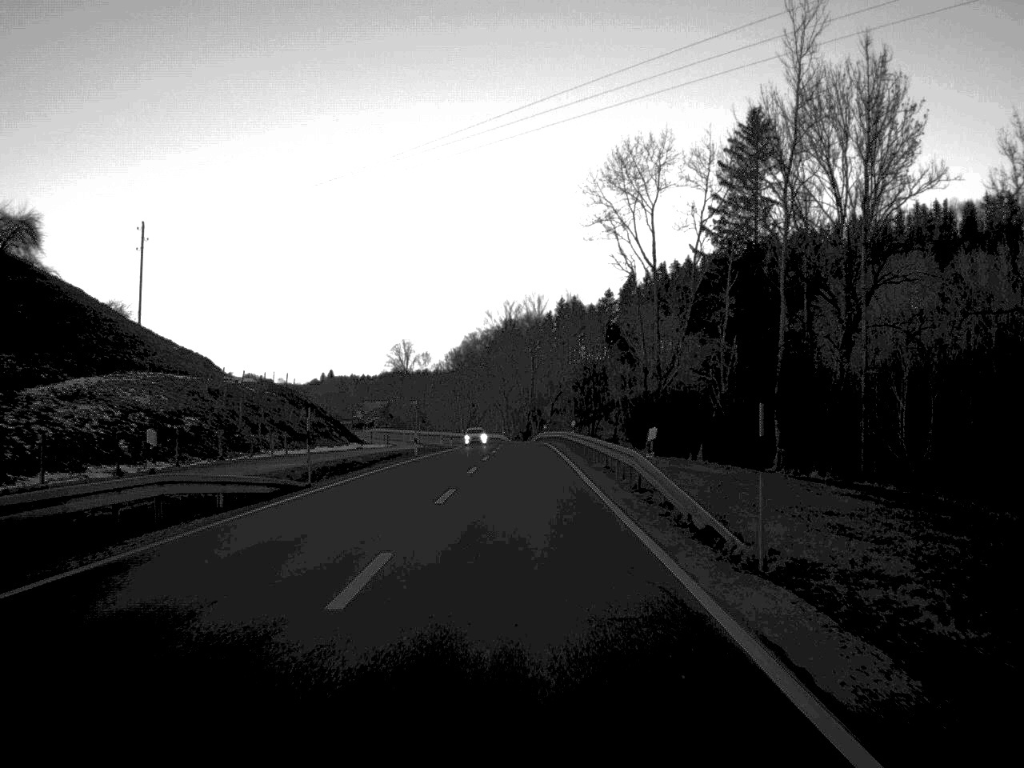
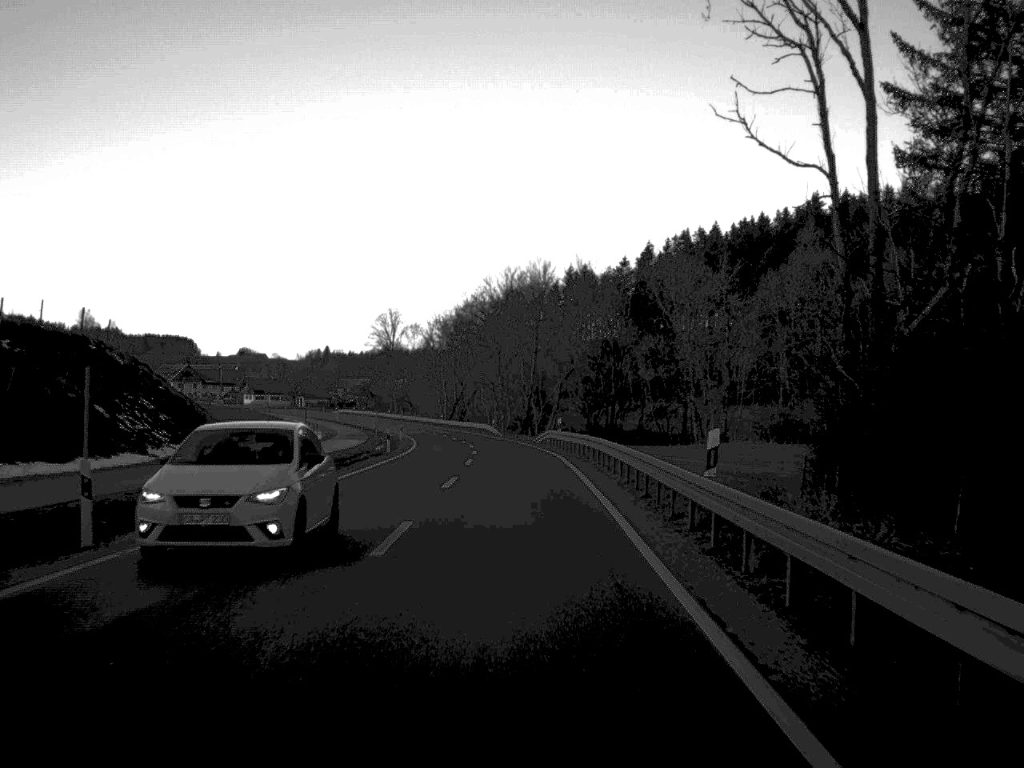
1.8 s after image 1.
(+0.1, +44.4) m; 0°
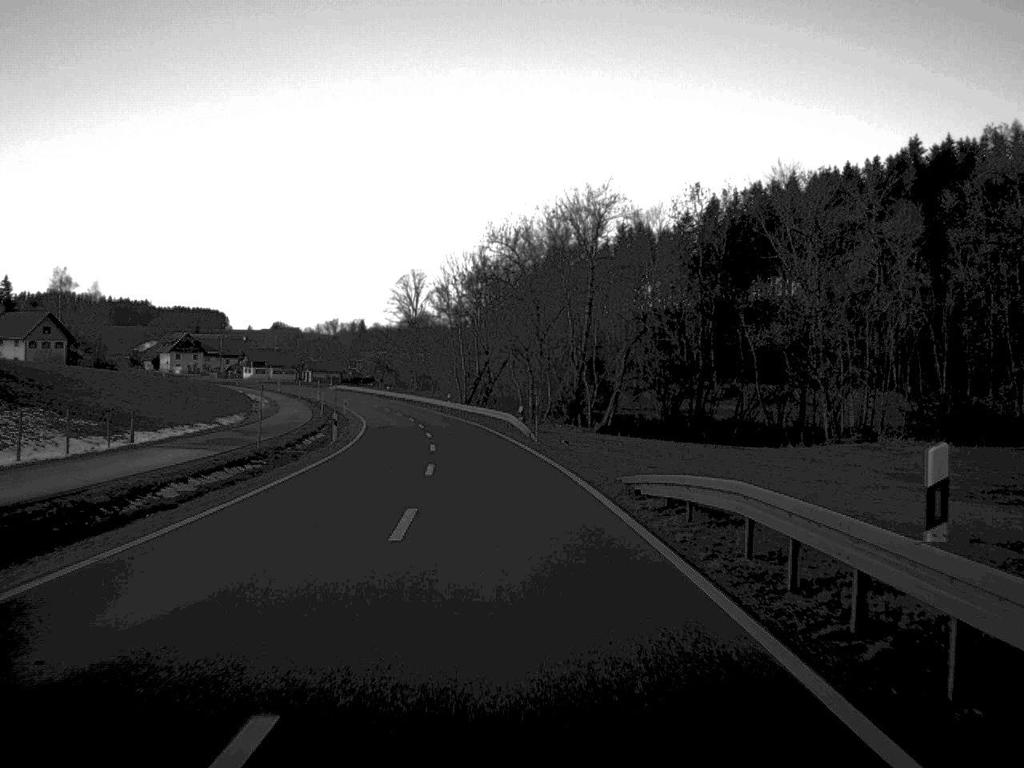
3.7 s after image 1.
(-0.6, +47.0) m; -2°
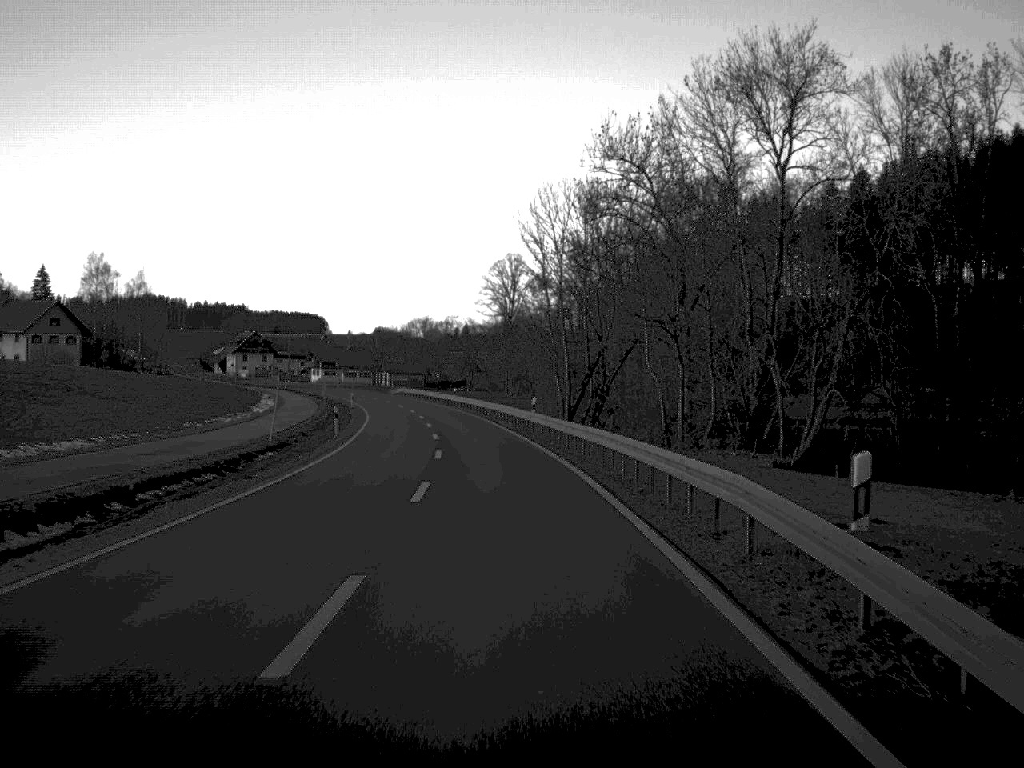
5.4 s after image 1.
(-1.7, +43.2) m; -5°
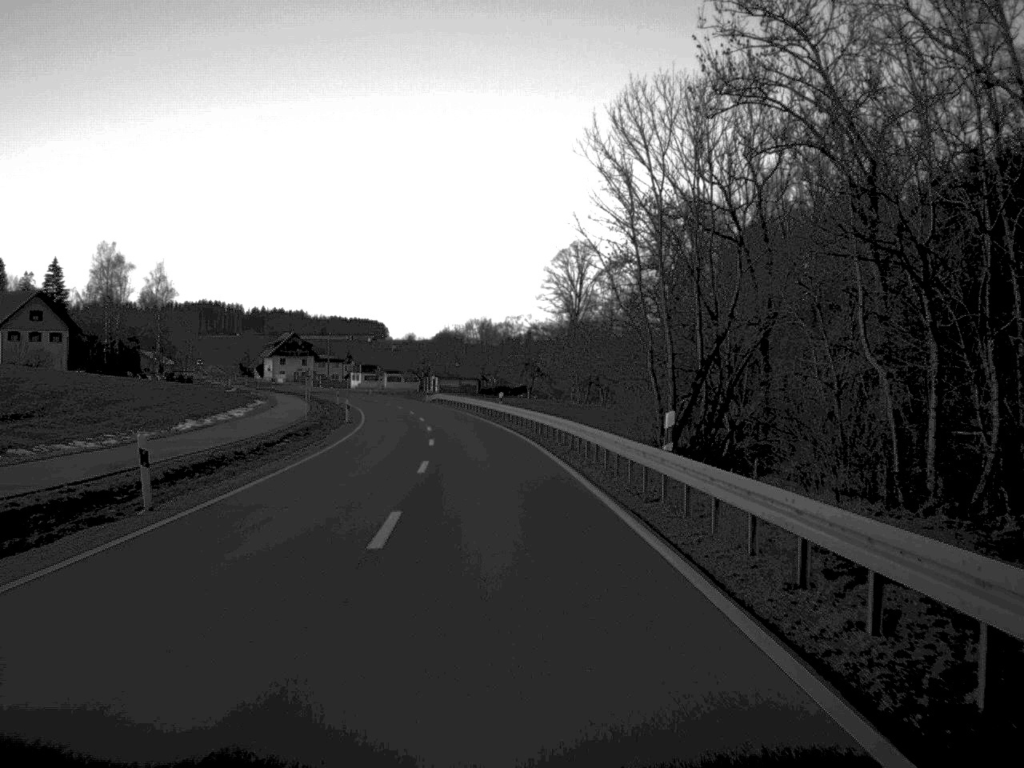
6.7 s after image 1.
(-0.8, +30.0) m; -3°
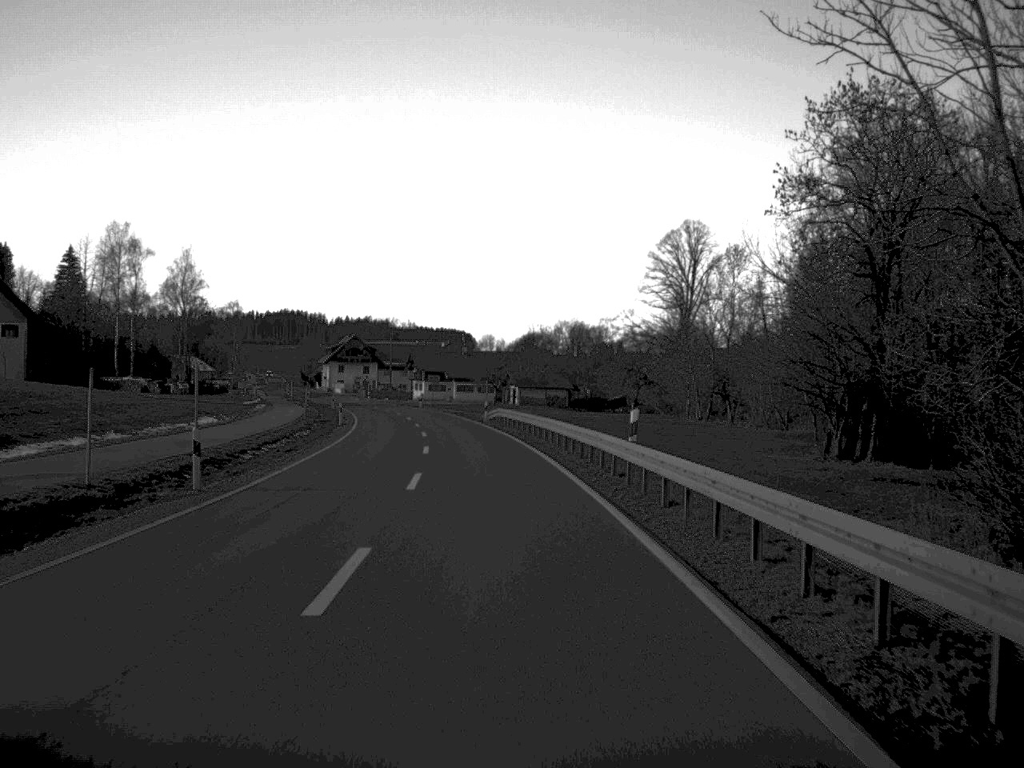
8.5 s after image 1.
(-1.4, +39.8) m; -4°
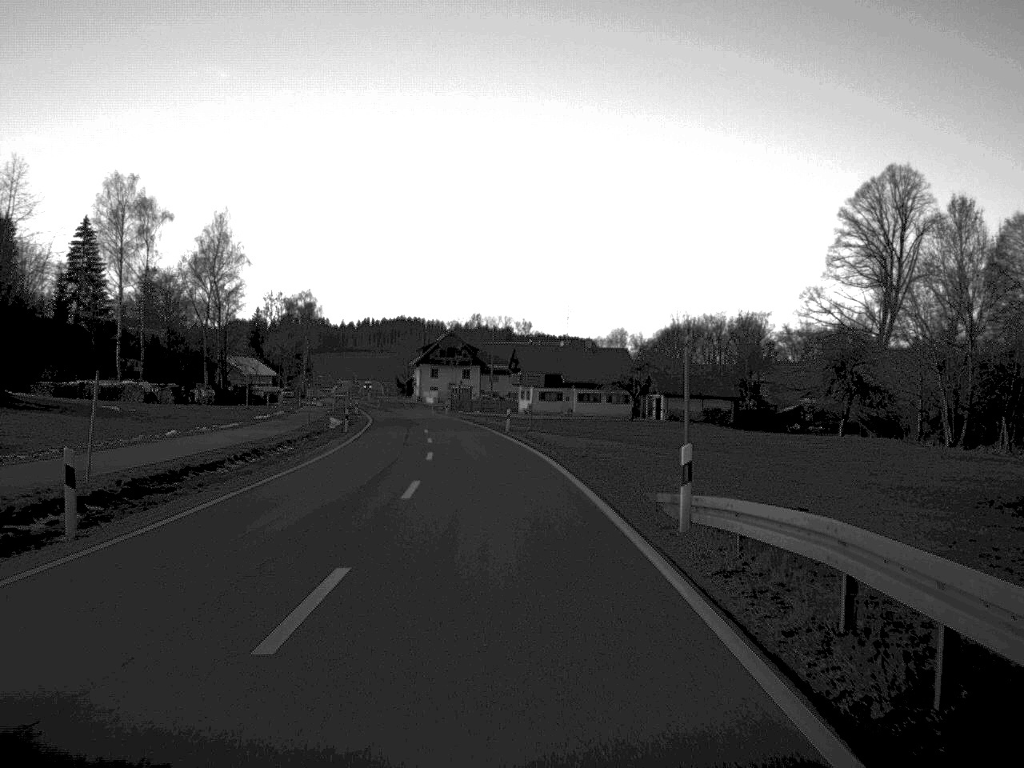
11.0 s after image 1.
(-2.3, +49.0) m; -6°
